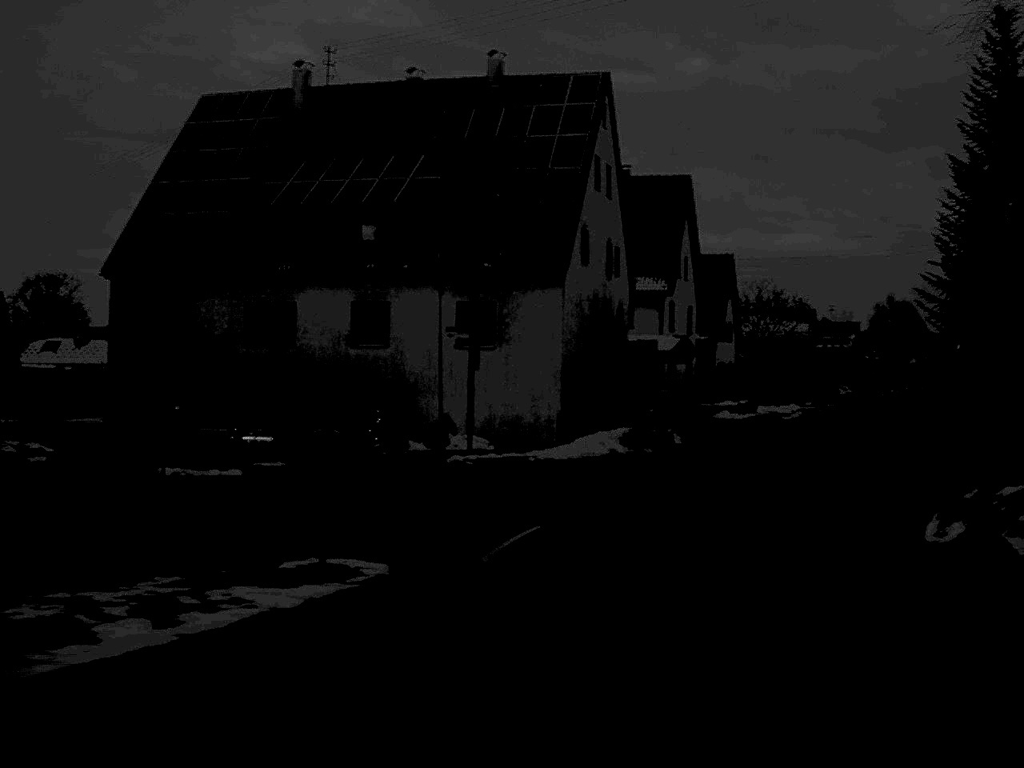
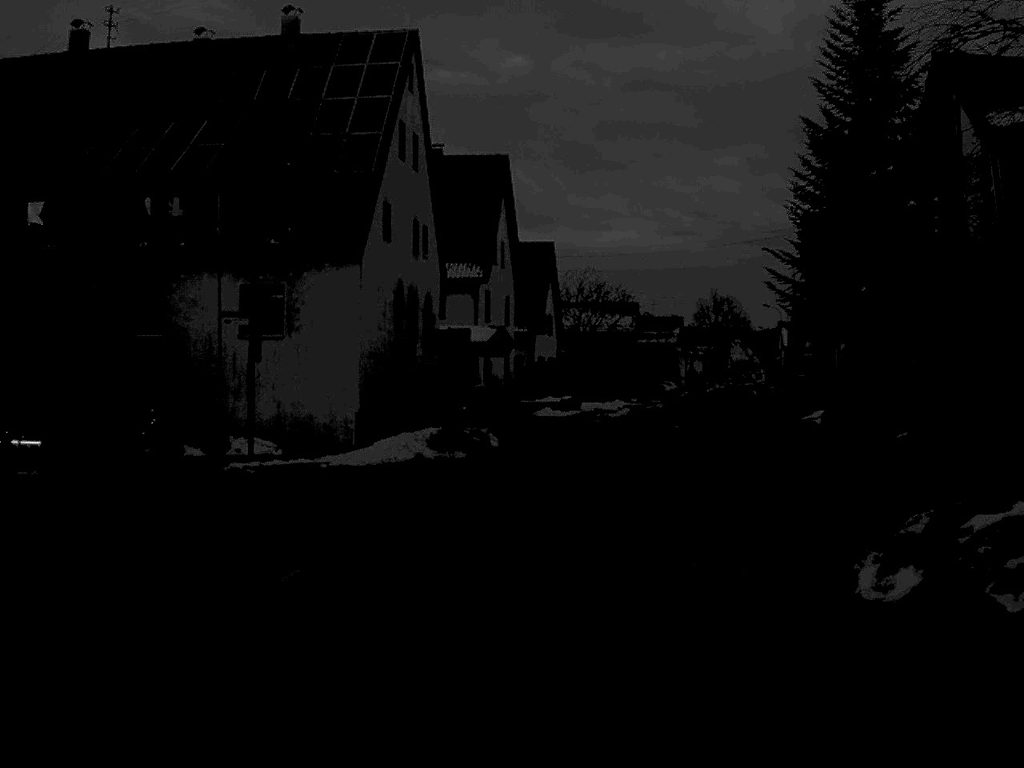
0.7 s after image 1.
(+0.4, +4.7) m; +8°
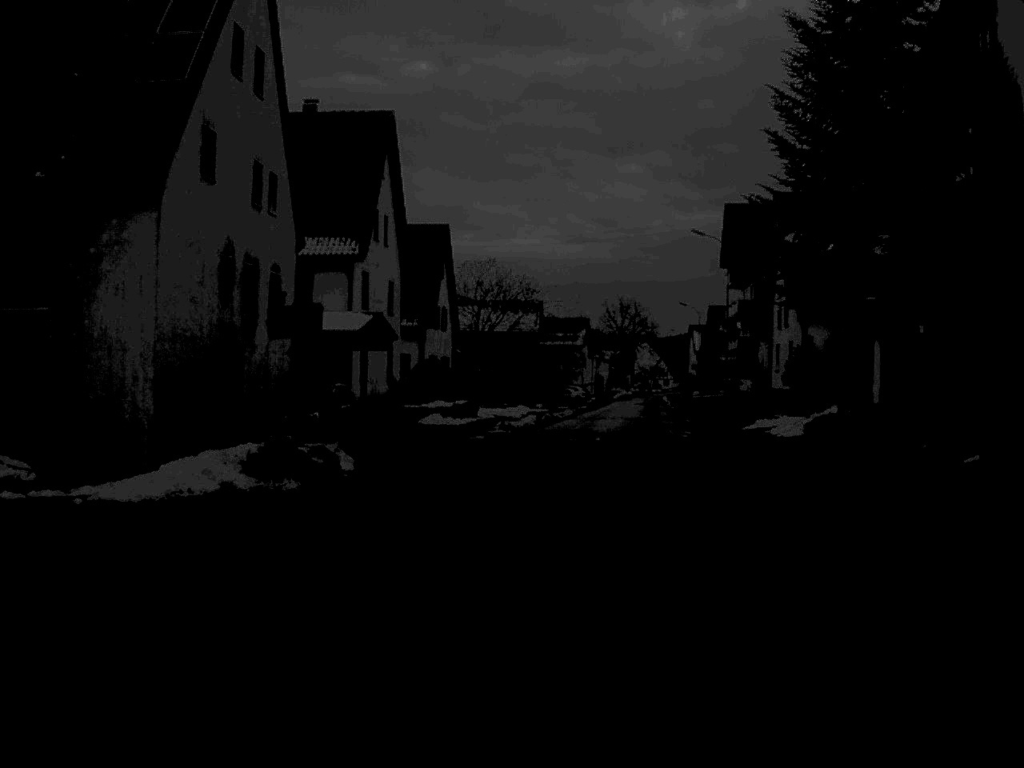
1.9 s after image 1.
(+0.4, +9.9) m; +4°
